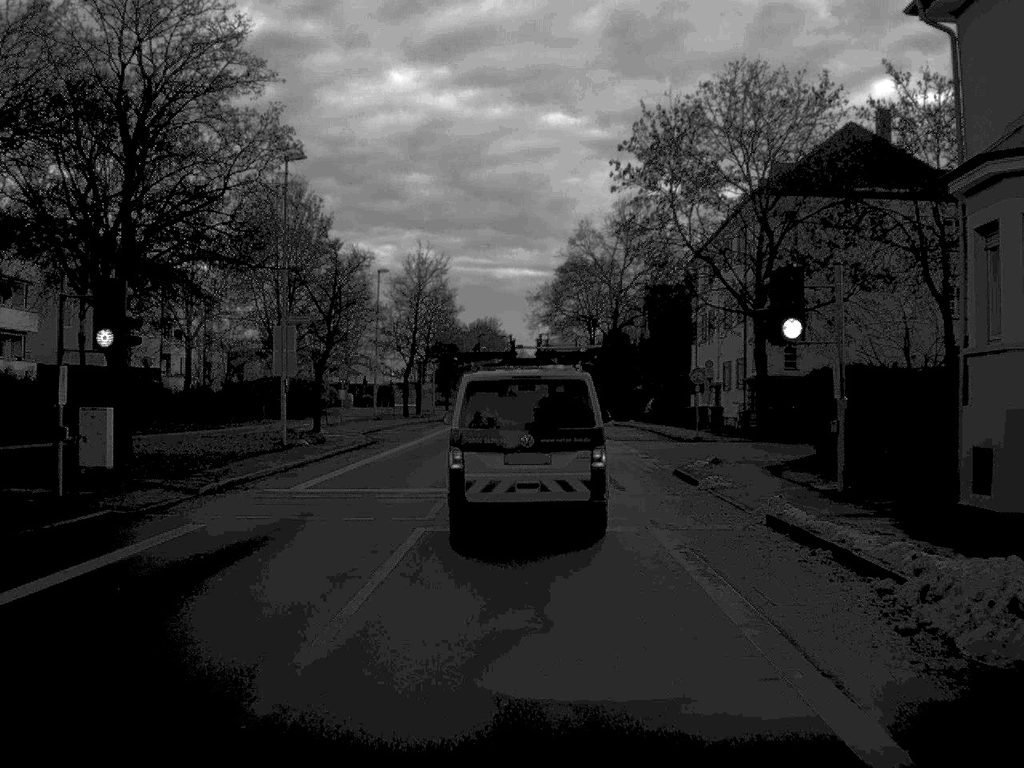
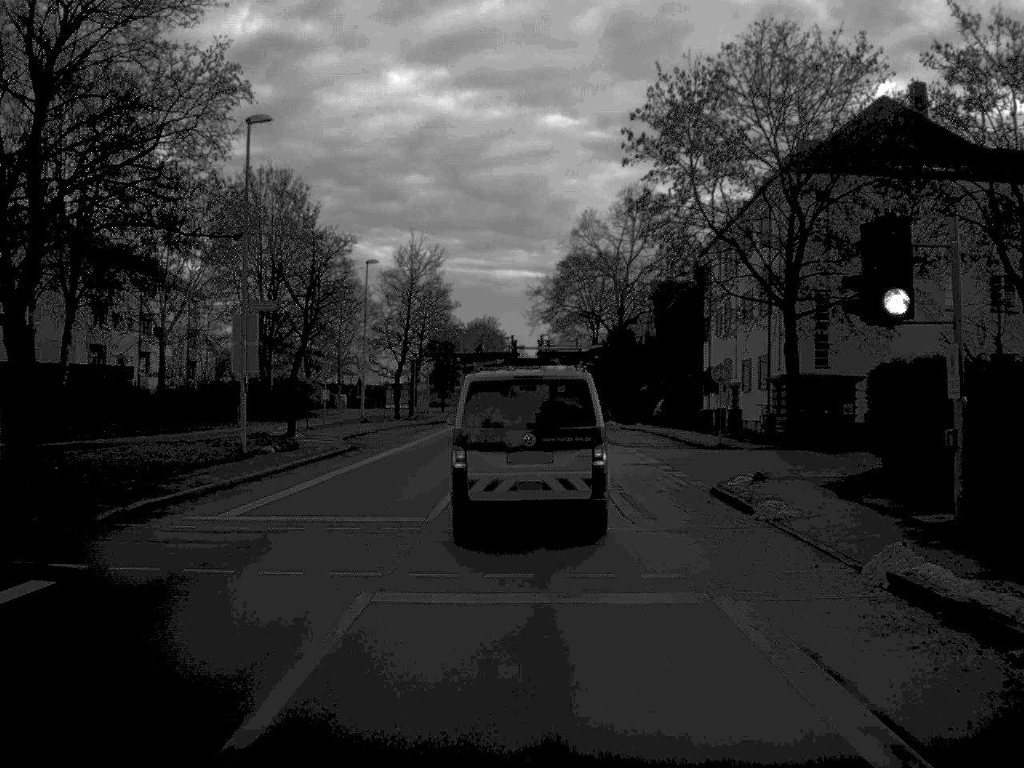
(0.0, +5.4) m; 0°
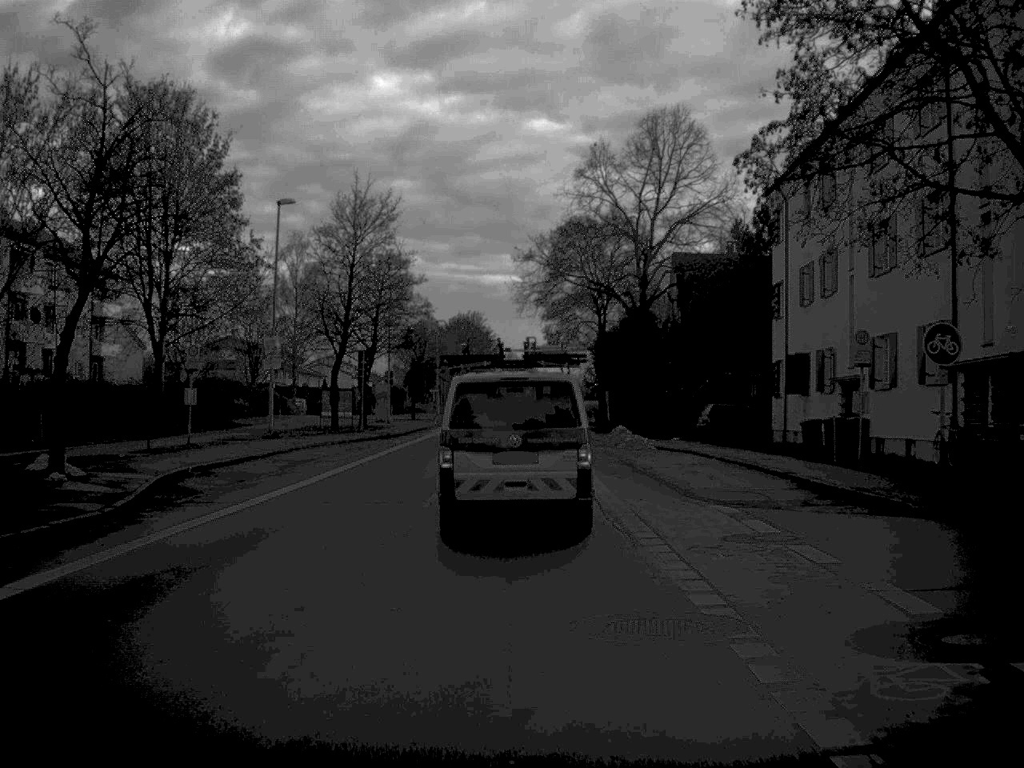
(+0.1, +22.5) m; 0°
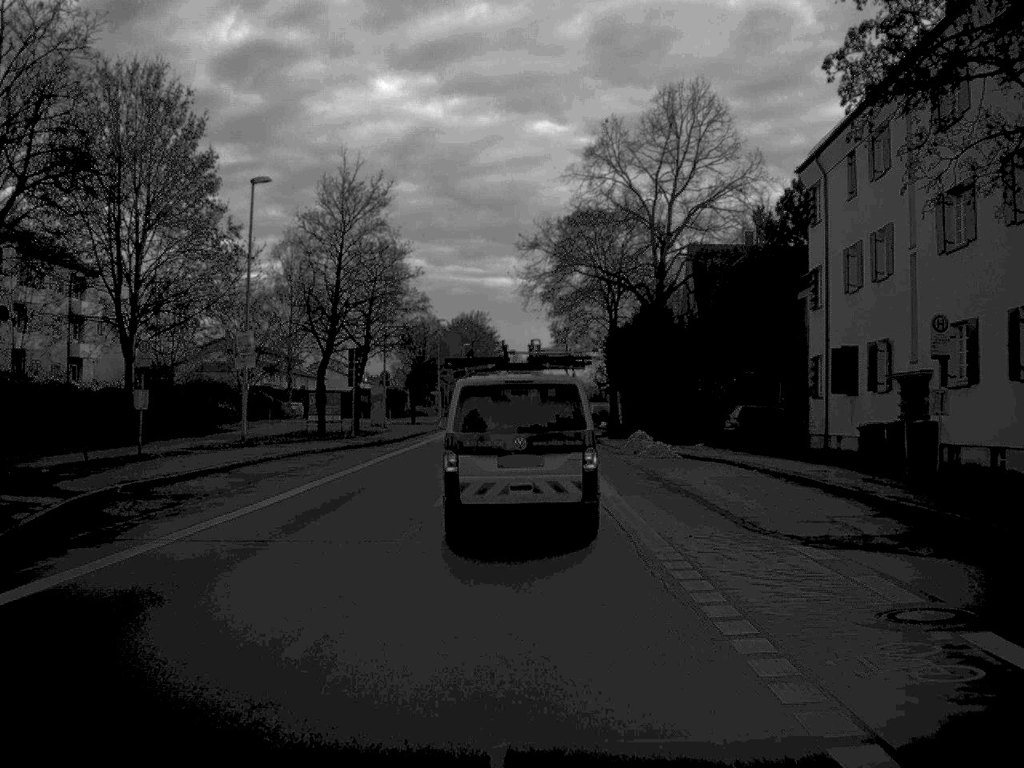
(0.0, +5.4) m; 0°
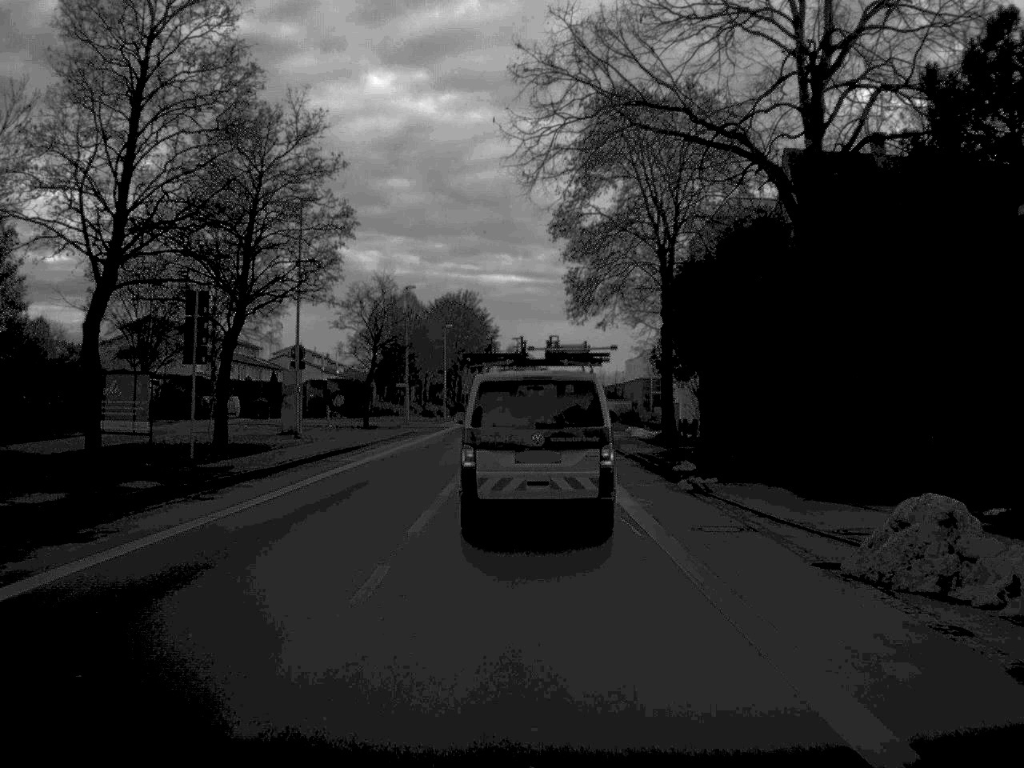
(-0.1, +28.8) m; 0°
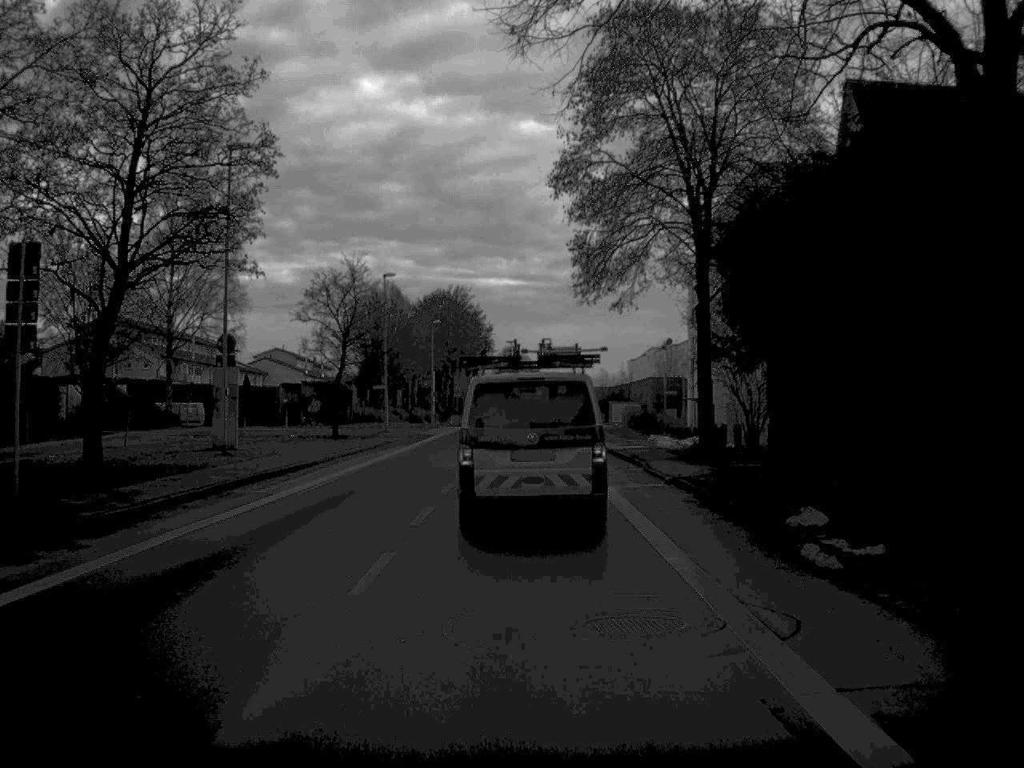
(0.0, +10.8) m; 0°
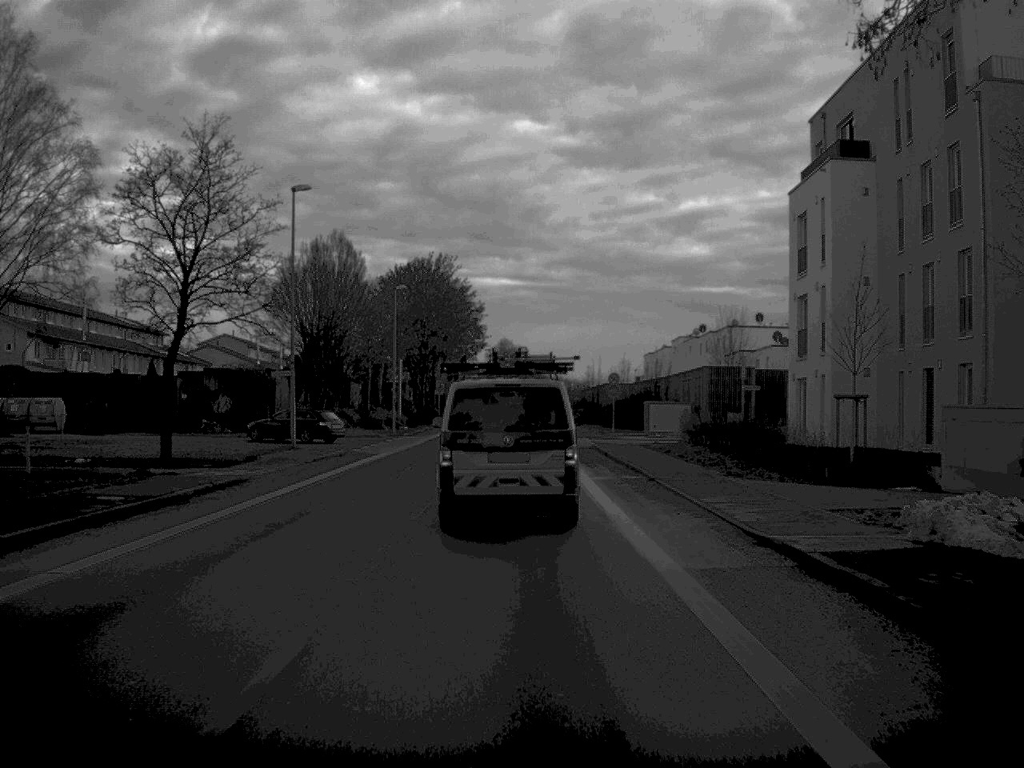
(-0.1, +29.1) m; 0°
